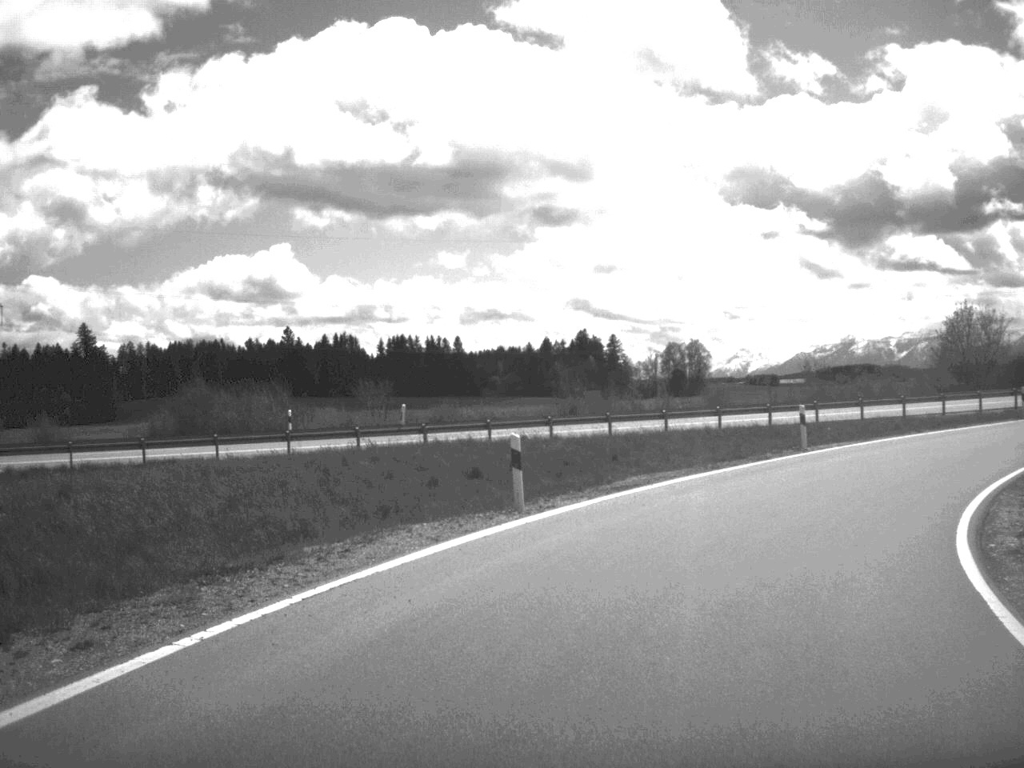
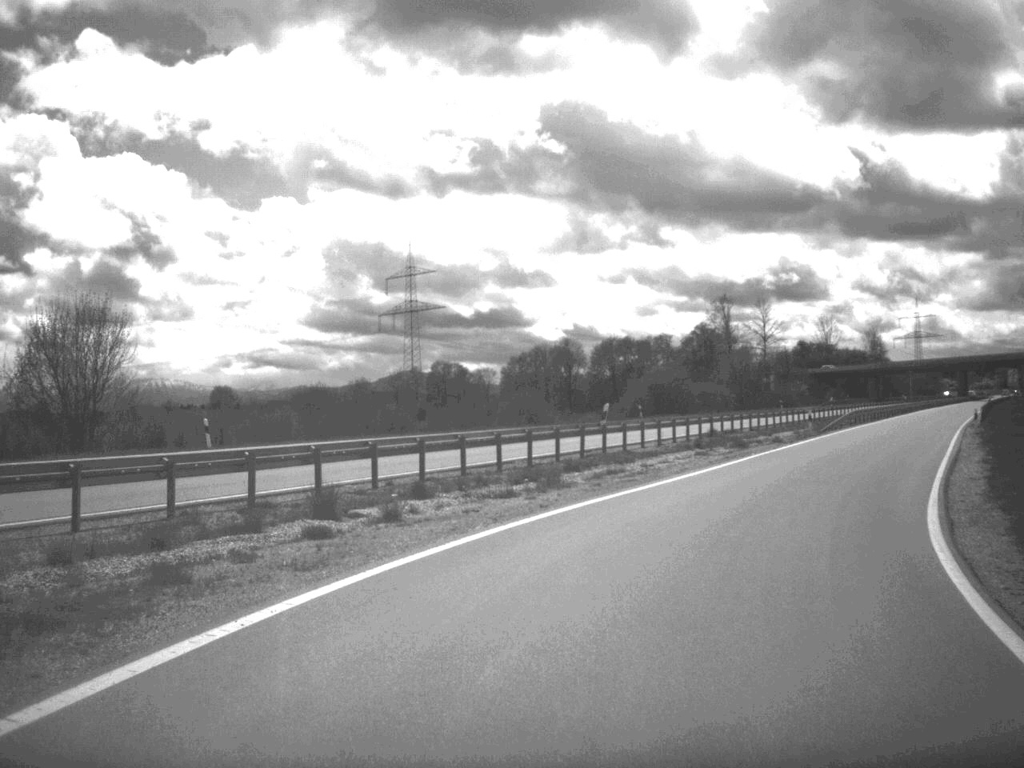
(+14.9, +34.5) m; +46°
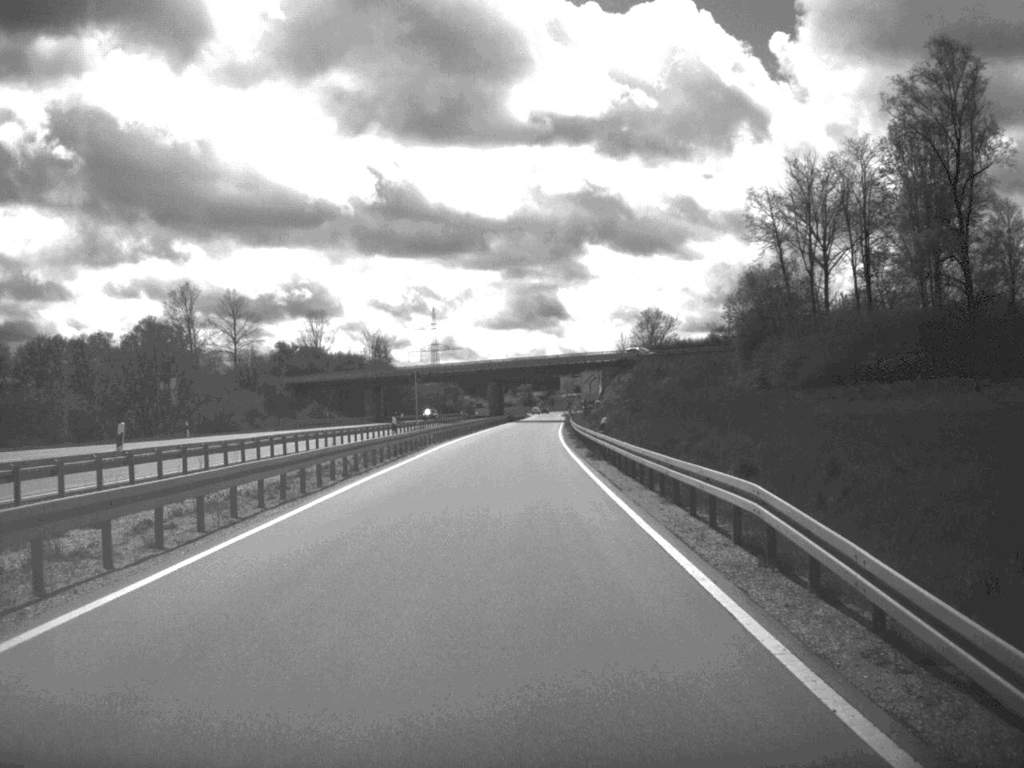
(+17.3, +55.9) m; +21°
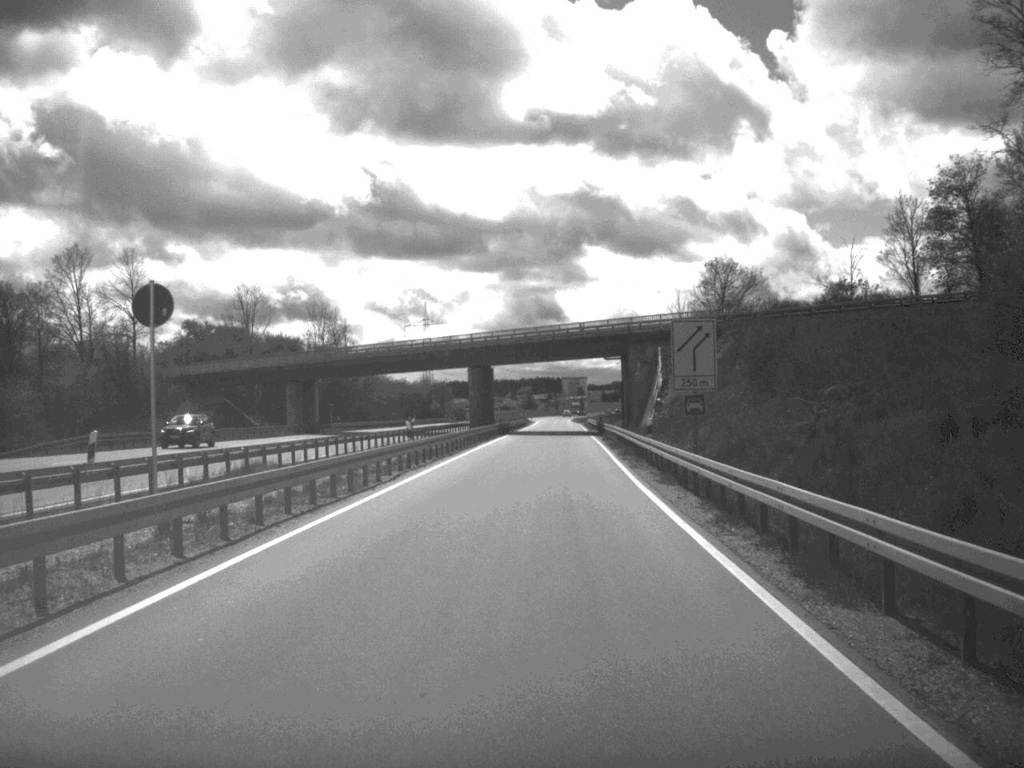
(-0.3, +54.4) m; 0°
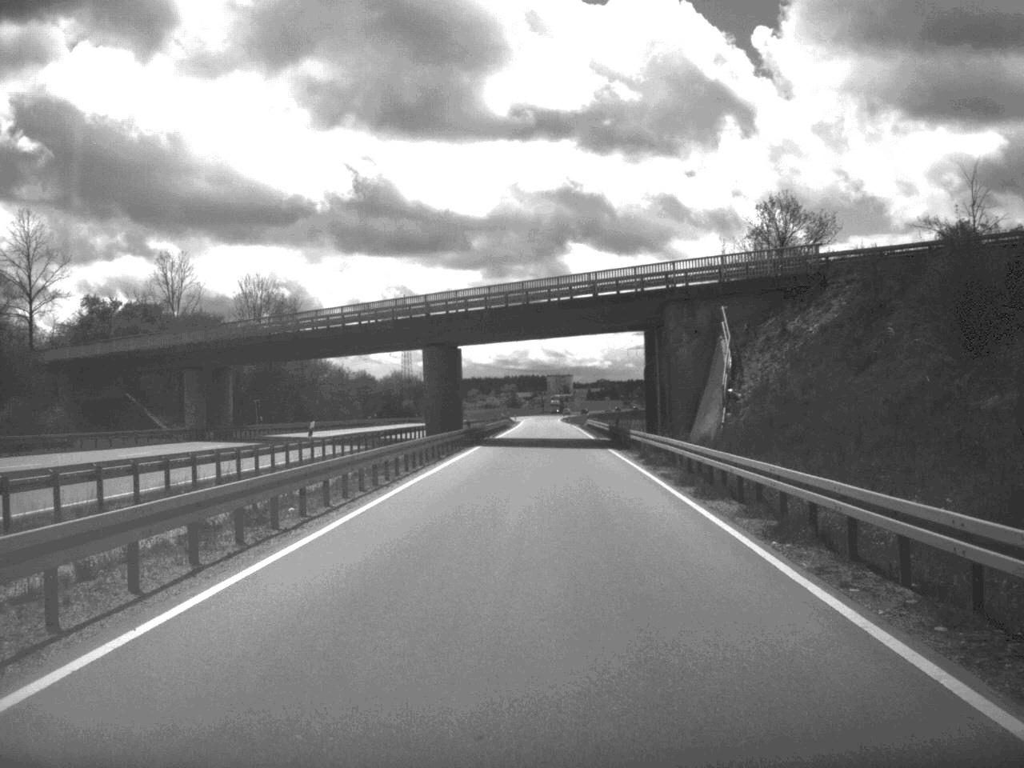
(+0.1, +28.5) m; +1°
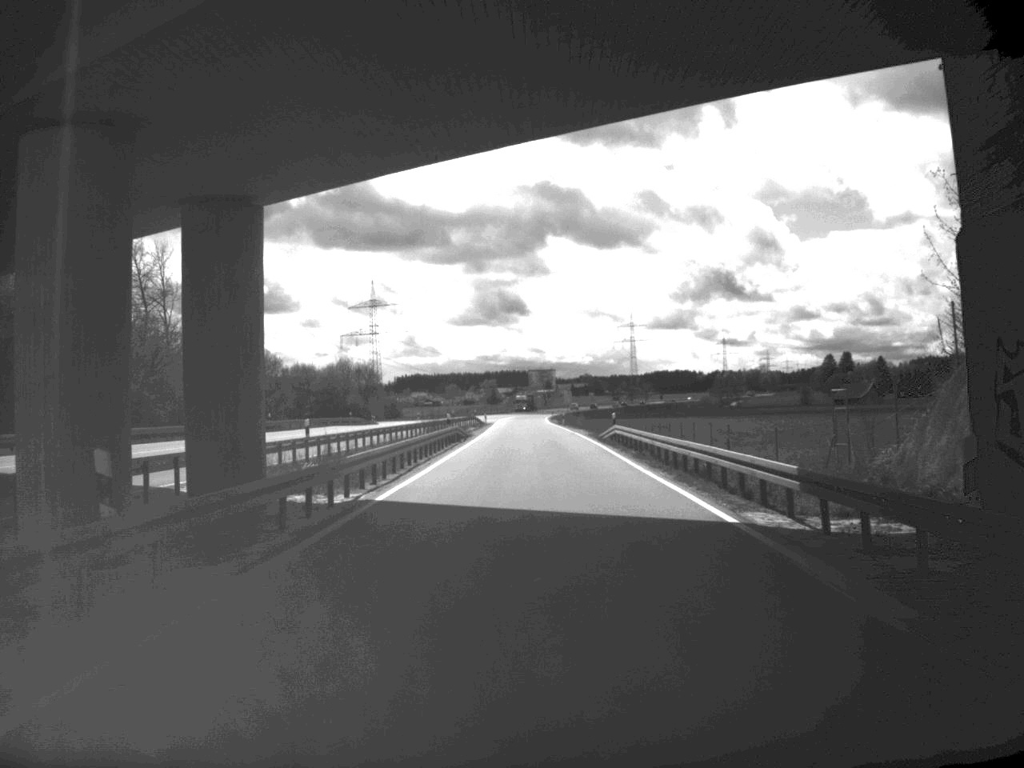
(+0.4, +49.1) m; +1°
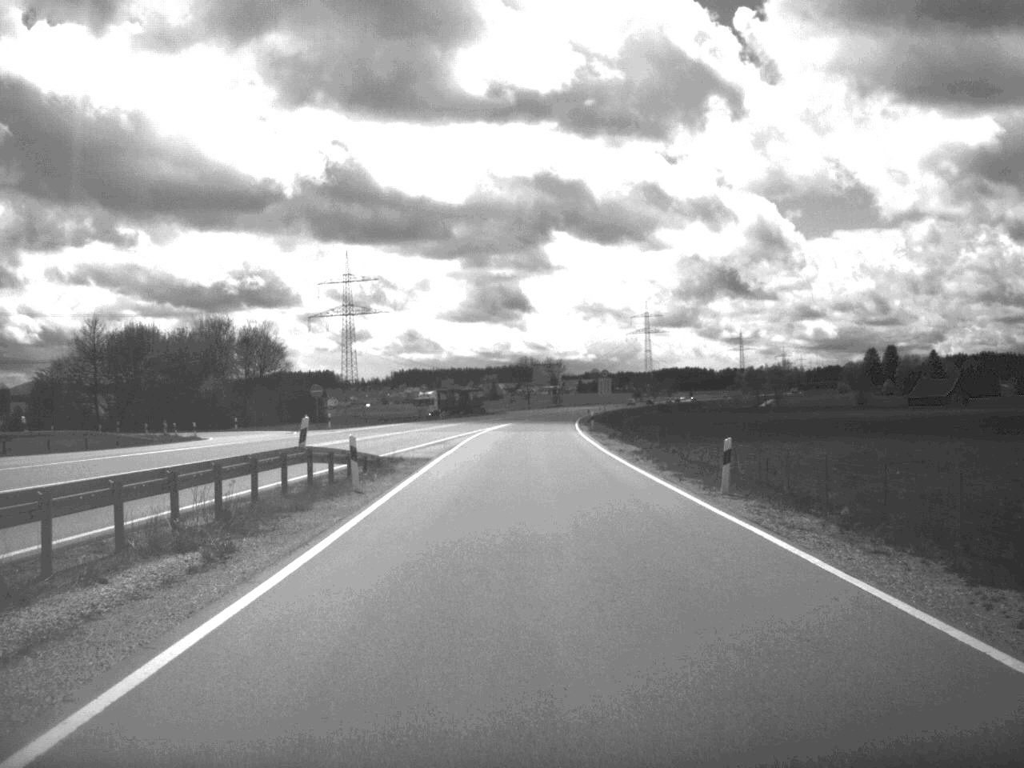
(-0.5, +86.0) m; 0°
